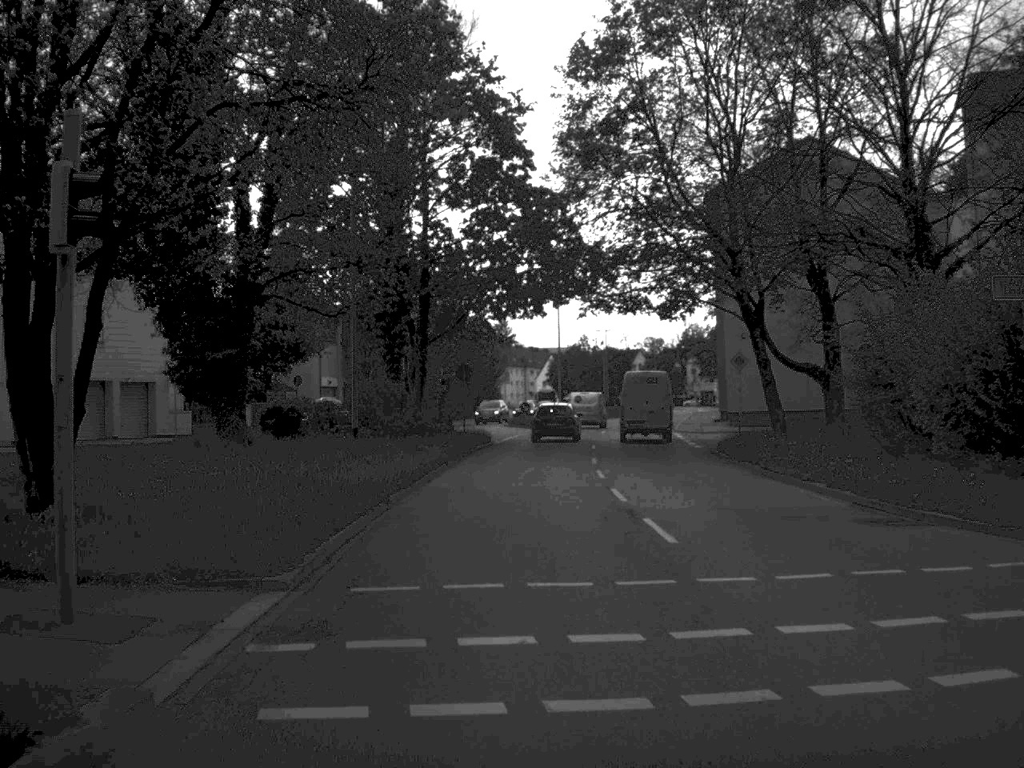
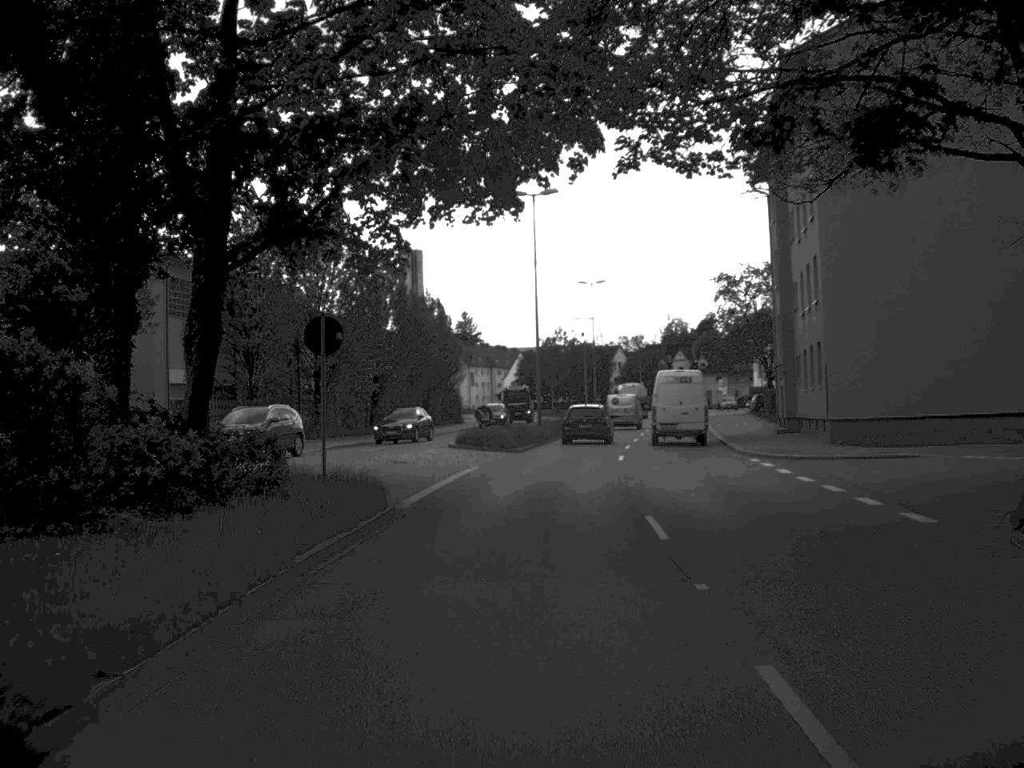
(+0.2, +27.0) m; +1°
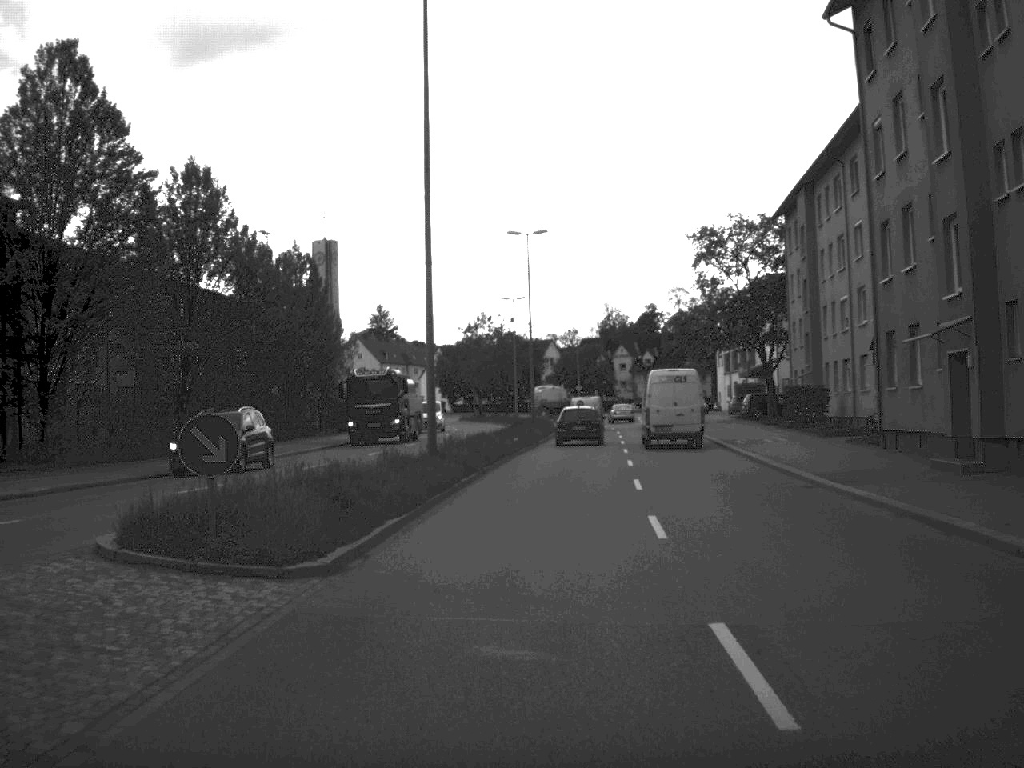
(+0.8, +27.9) m; +3°
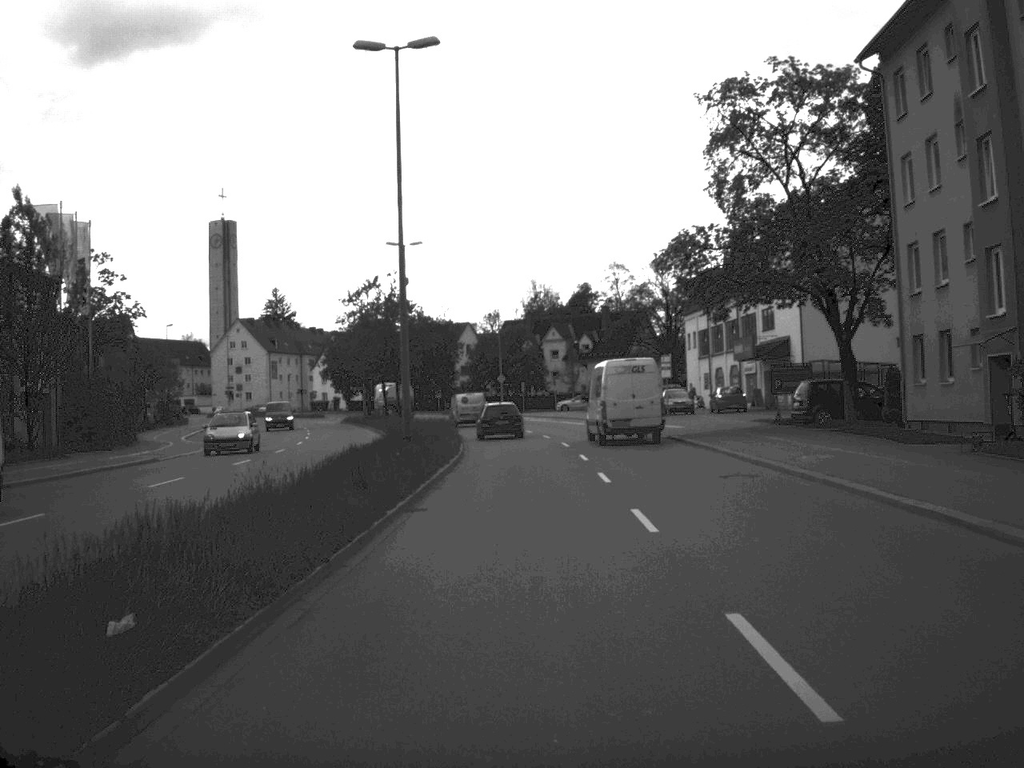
(+1.2, +34.0) m; +3°
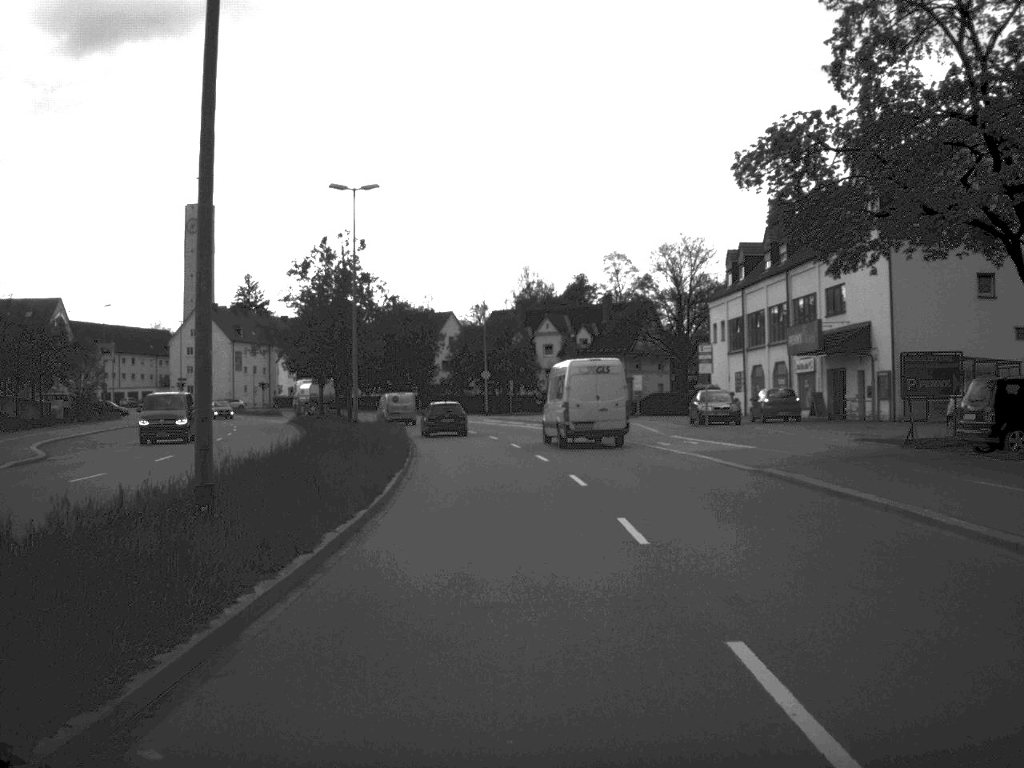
(+0.1, +18.2) m; 0°
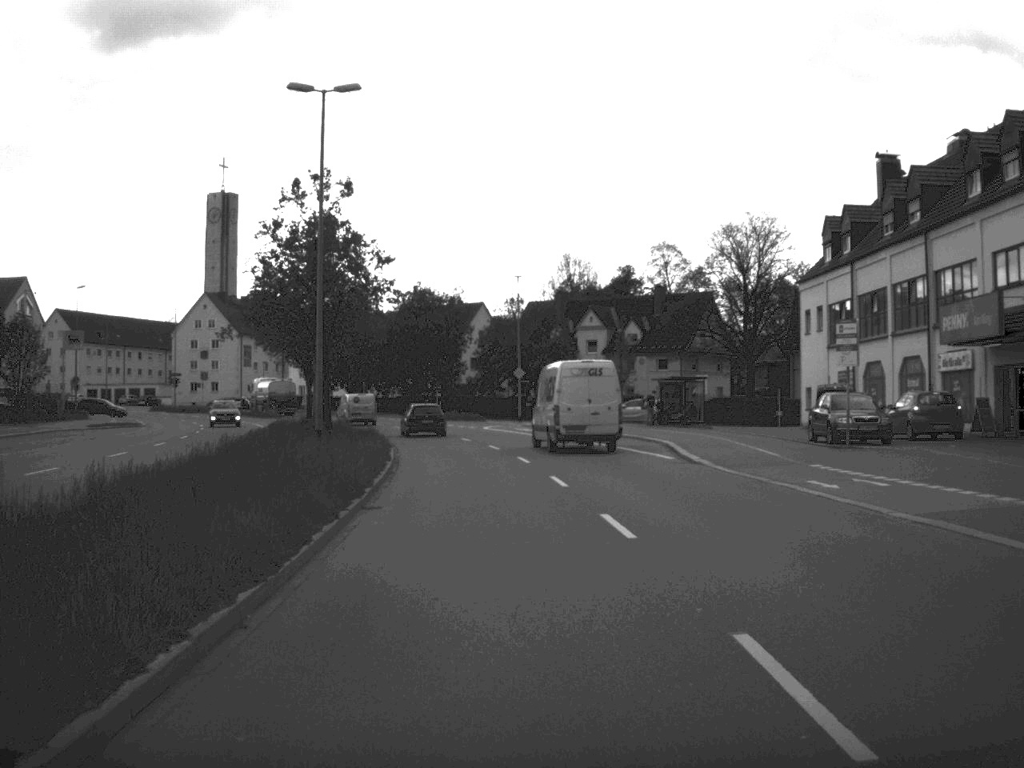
(-0.2, +17.1) m; -2°
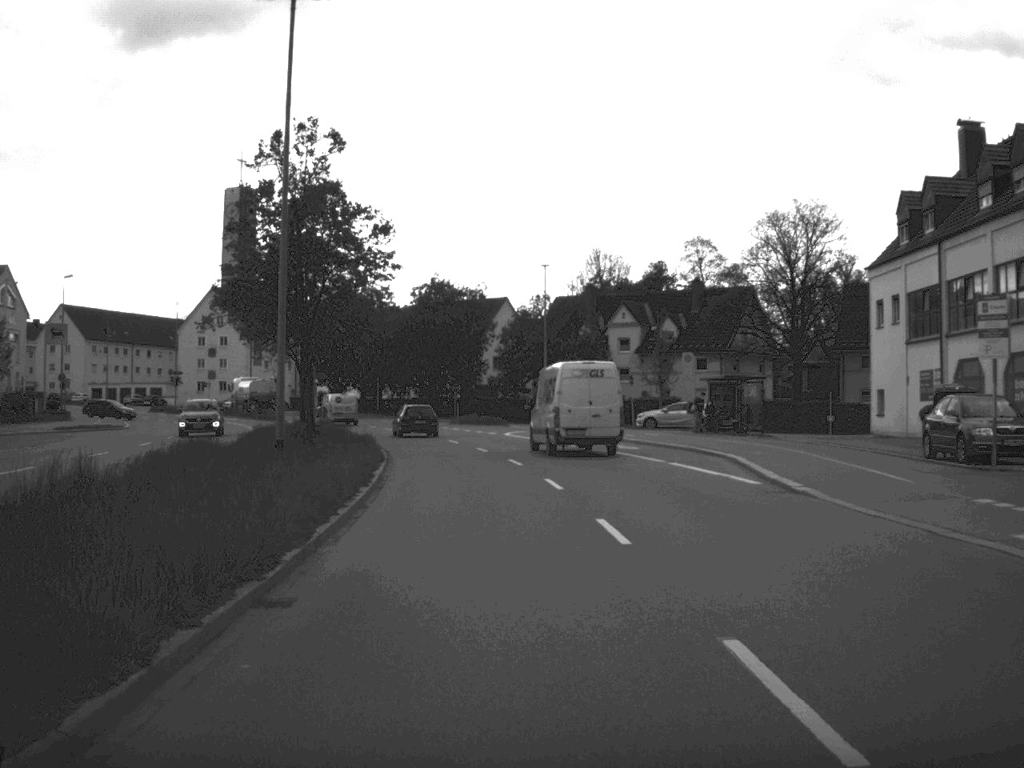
(-0.1, +8.9) m; -1°
